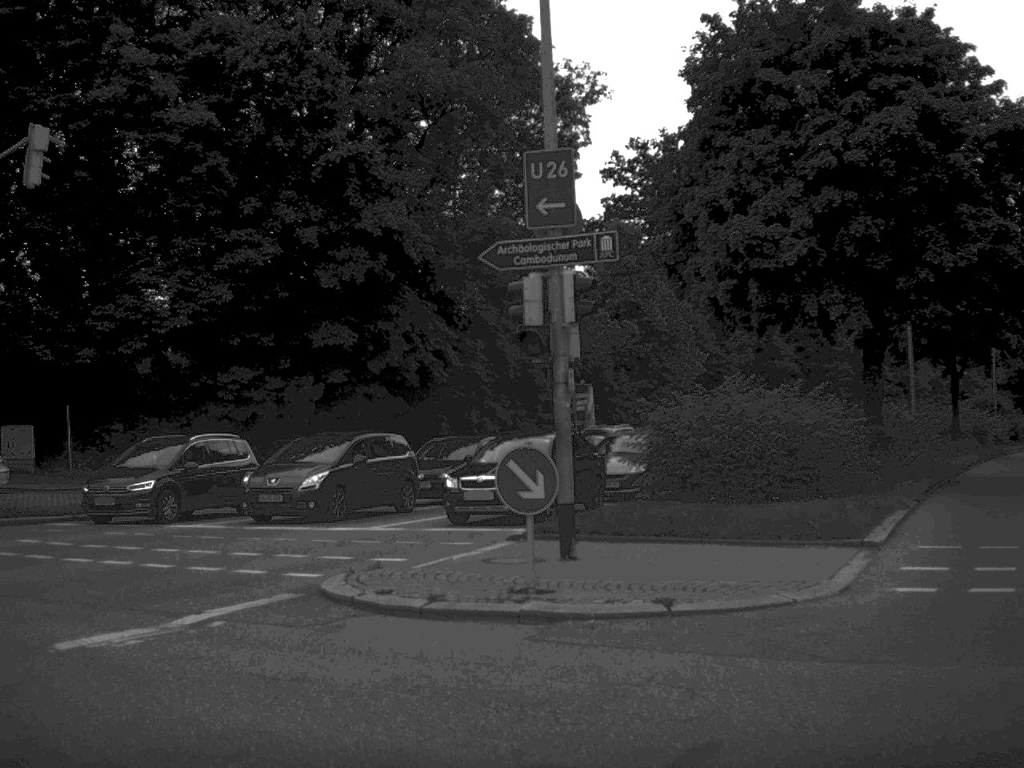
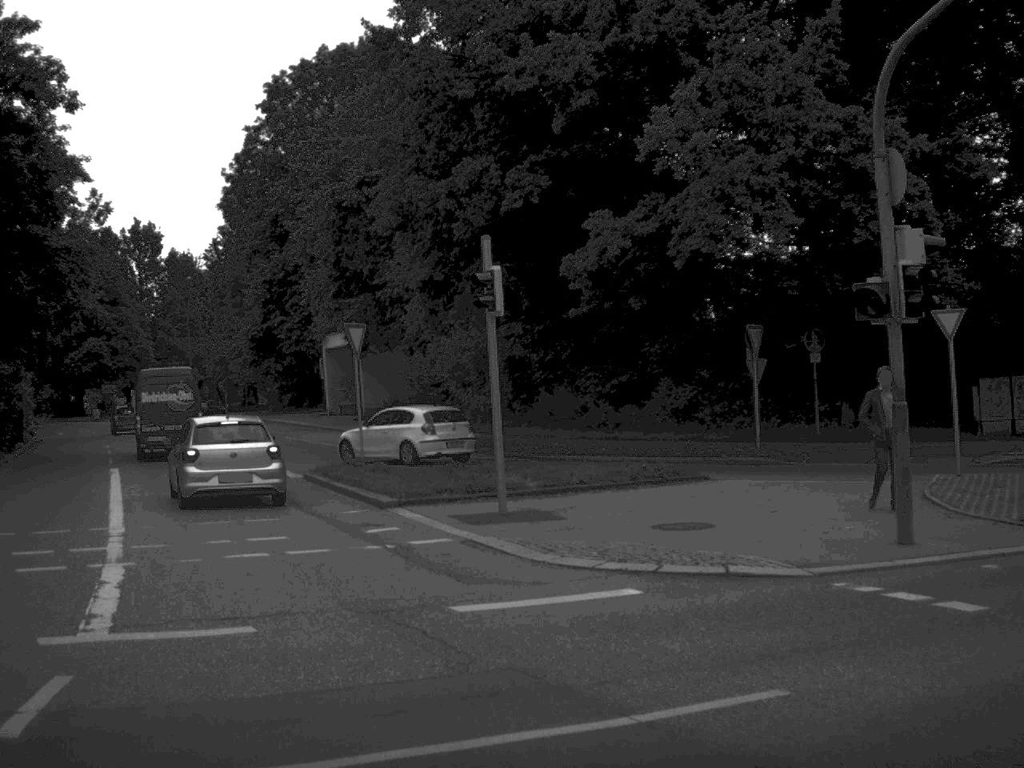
(-4.3, +8.8) m; -44°
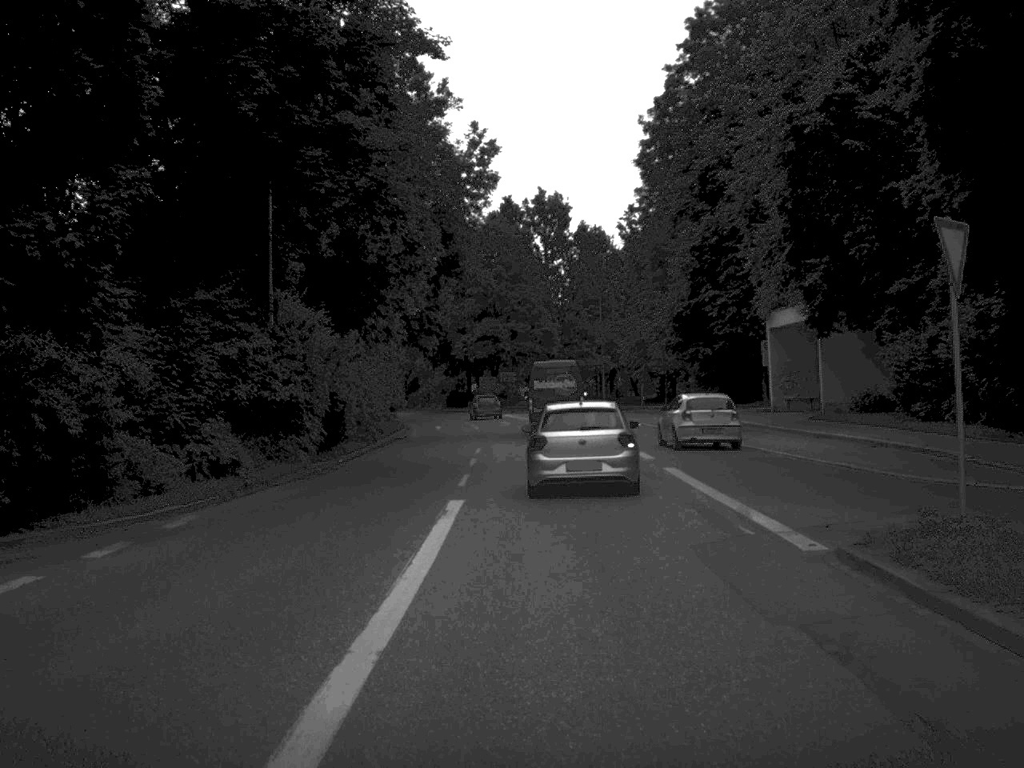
(-3.0, +13.9) m; -18°
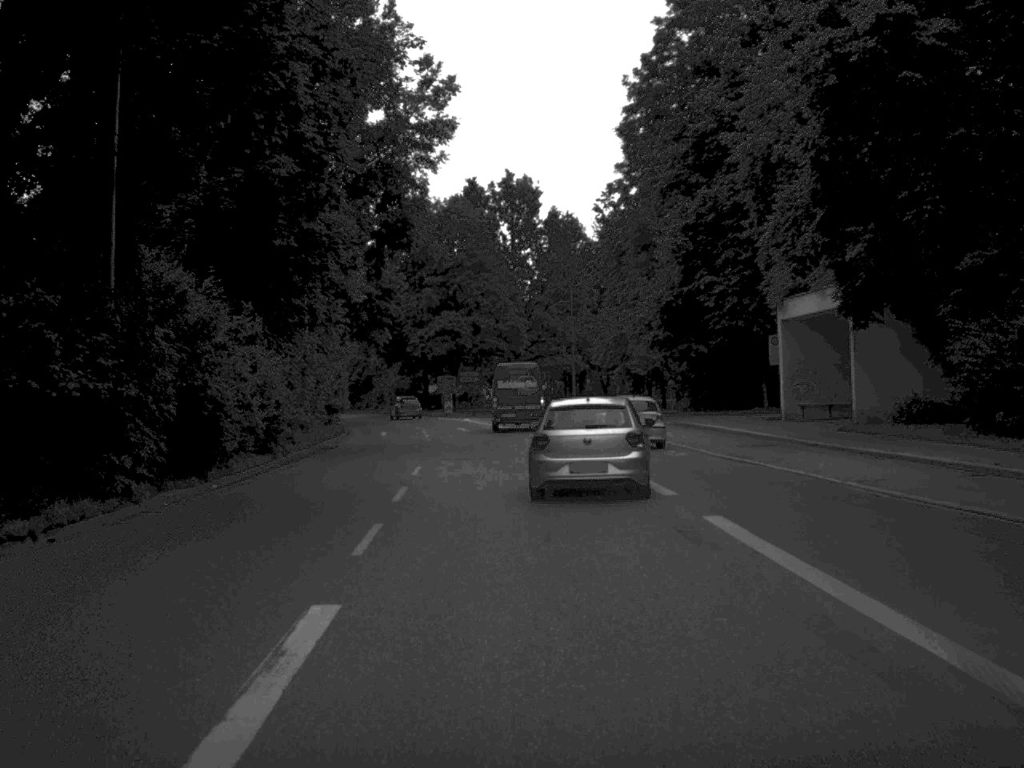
(+0.1, +9.8) m; +2°
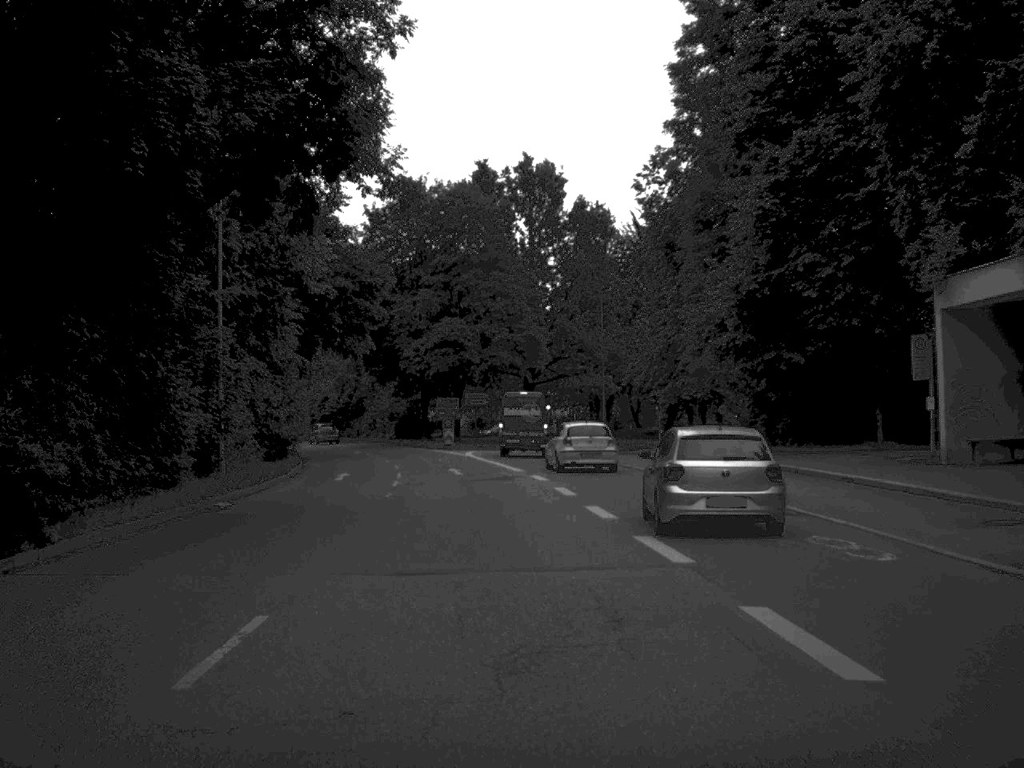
(0.0, +17.2) m; -1°
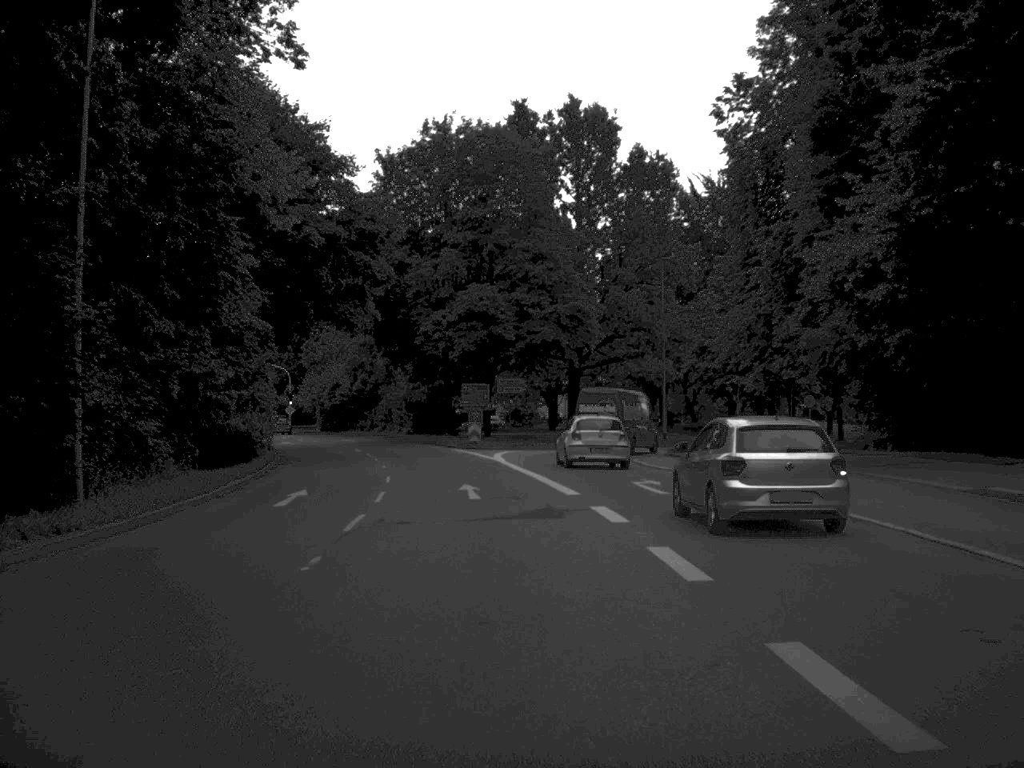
(-0.2, +14.0) m; -2°
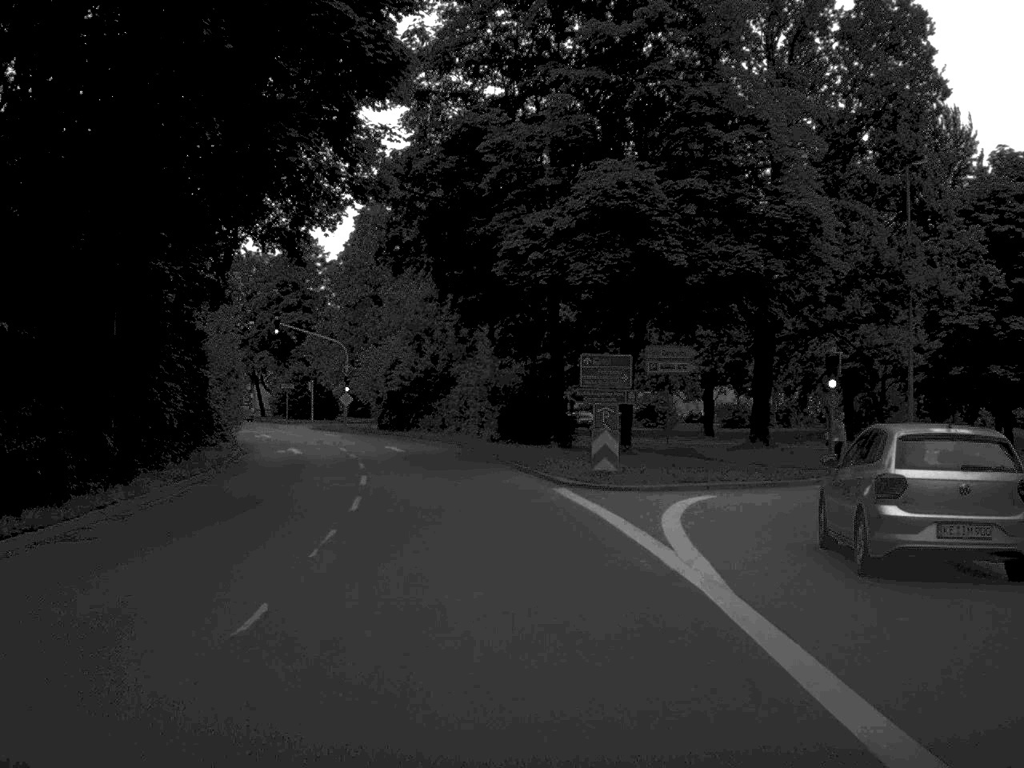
(-1.2, +27.5) m; -6°
